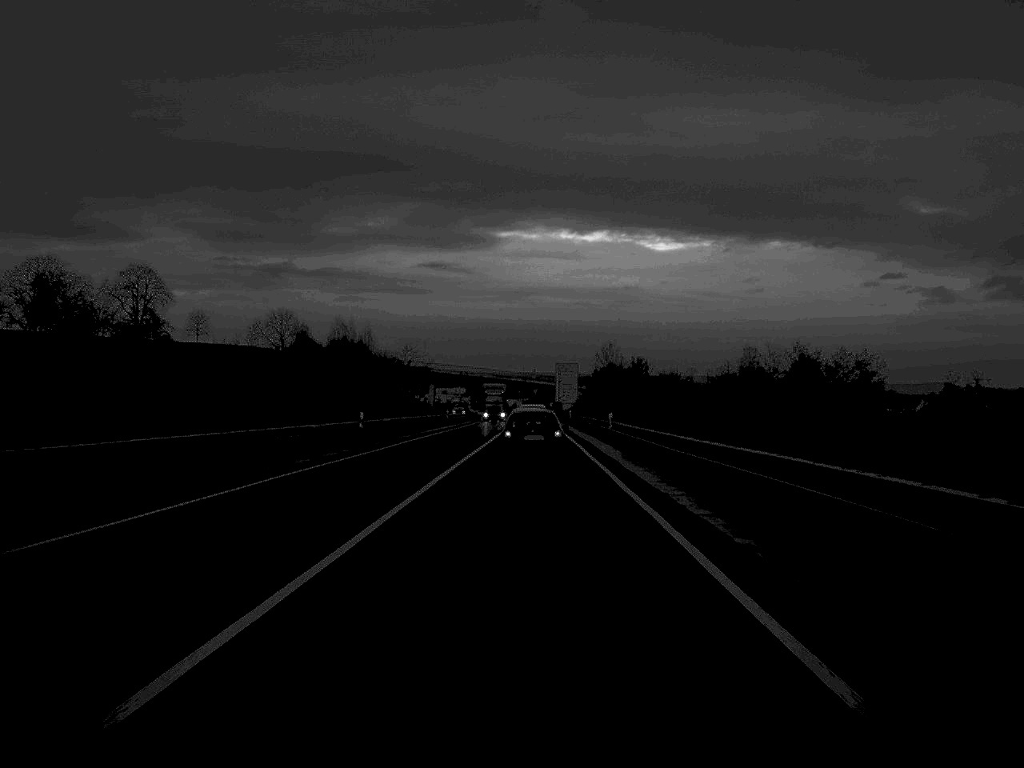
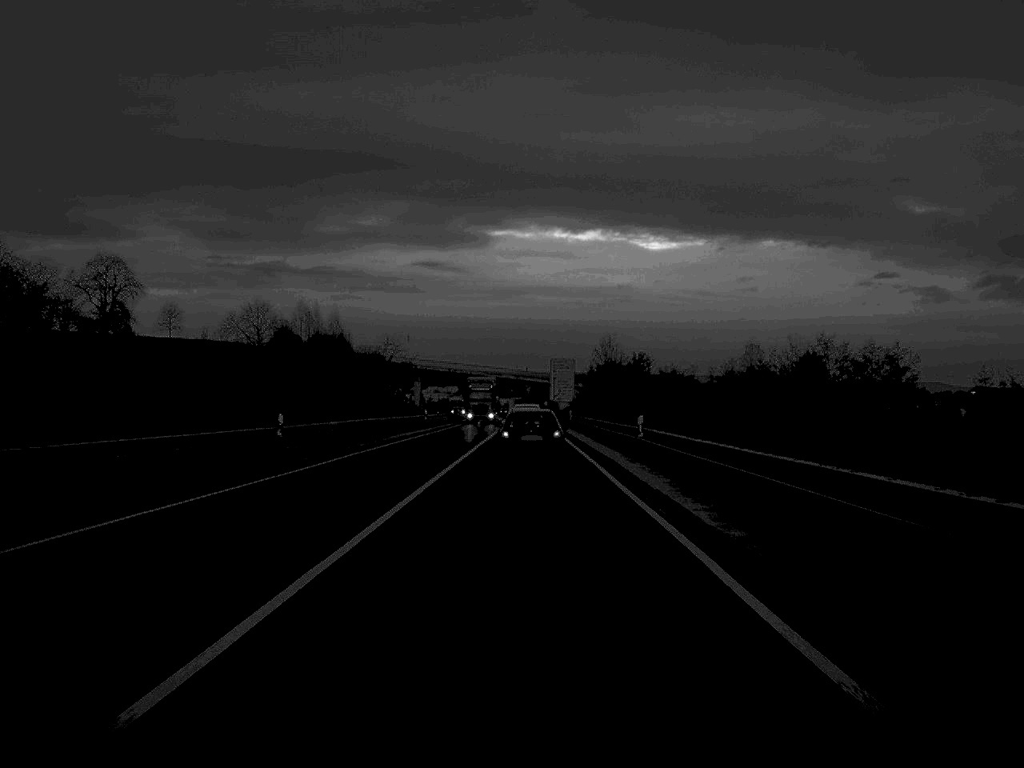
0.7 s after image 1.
(0.0, +14.9) m; 0°
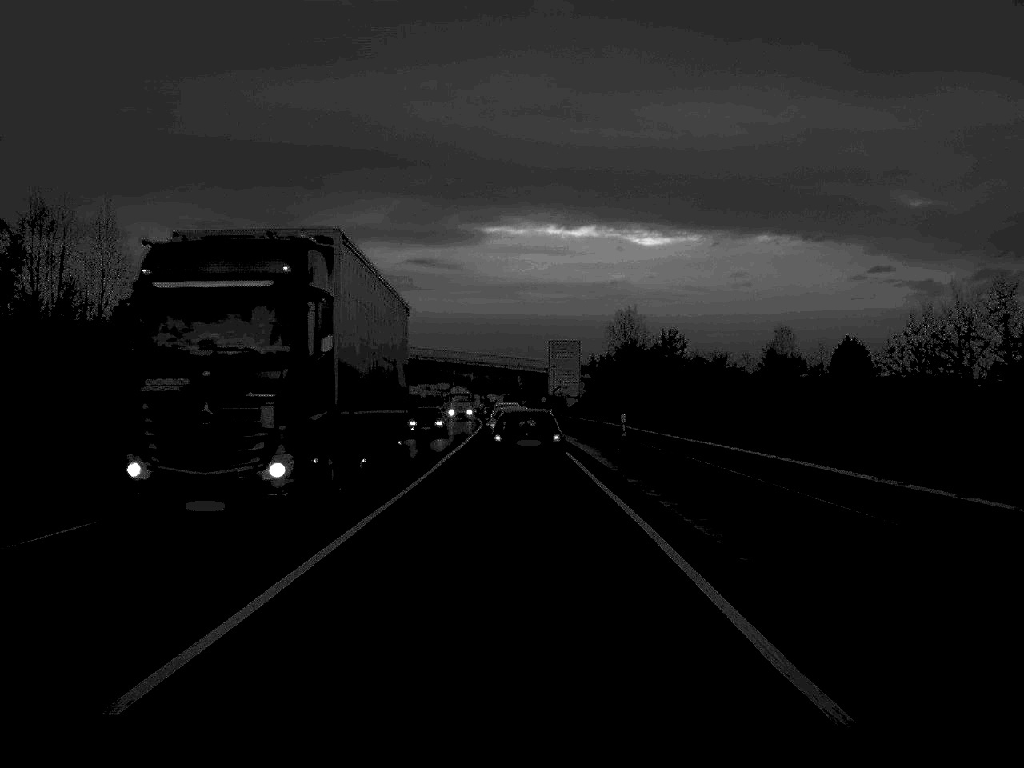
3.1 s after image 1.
(+0.3, +50.3) m; 0°
